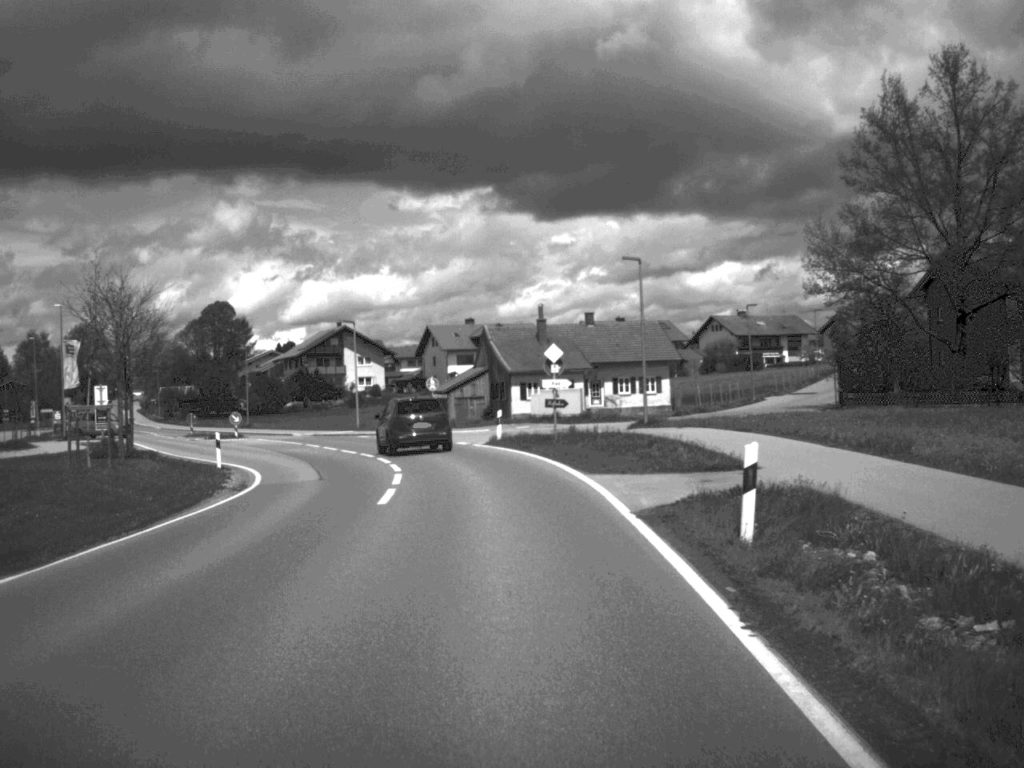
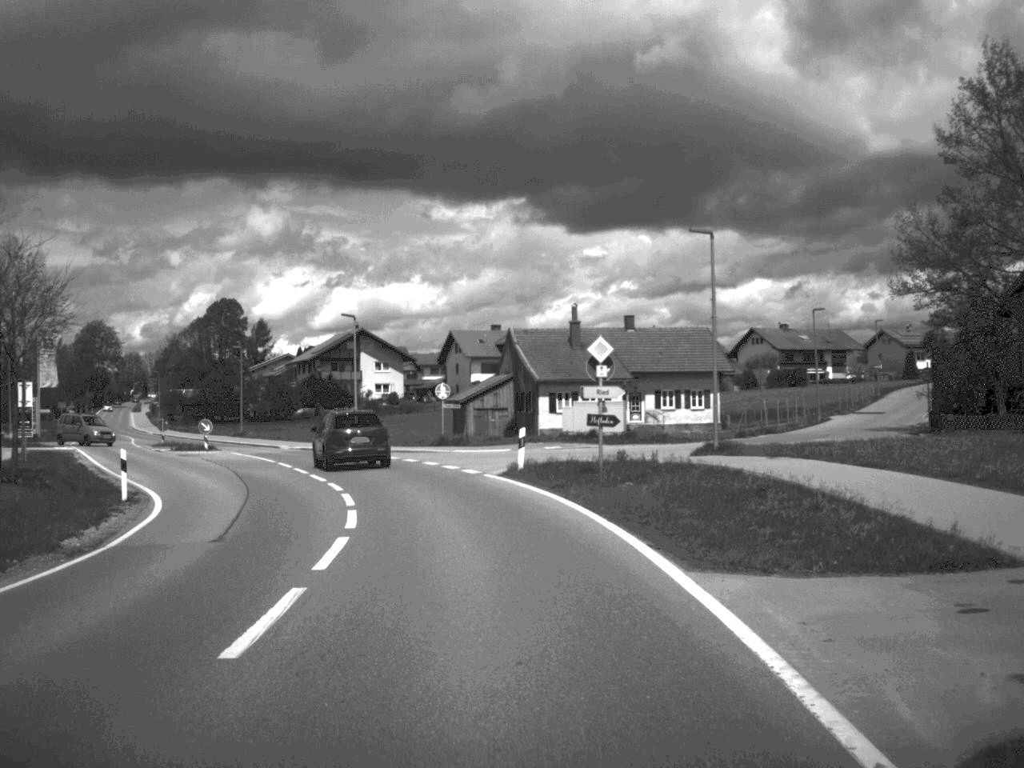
(-0.1, +11.1) m; -1°
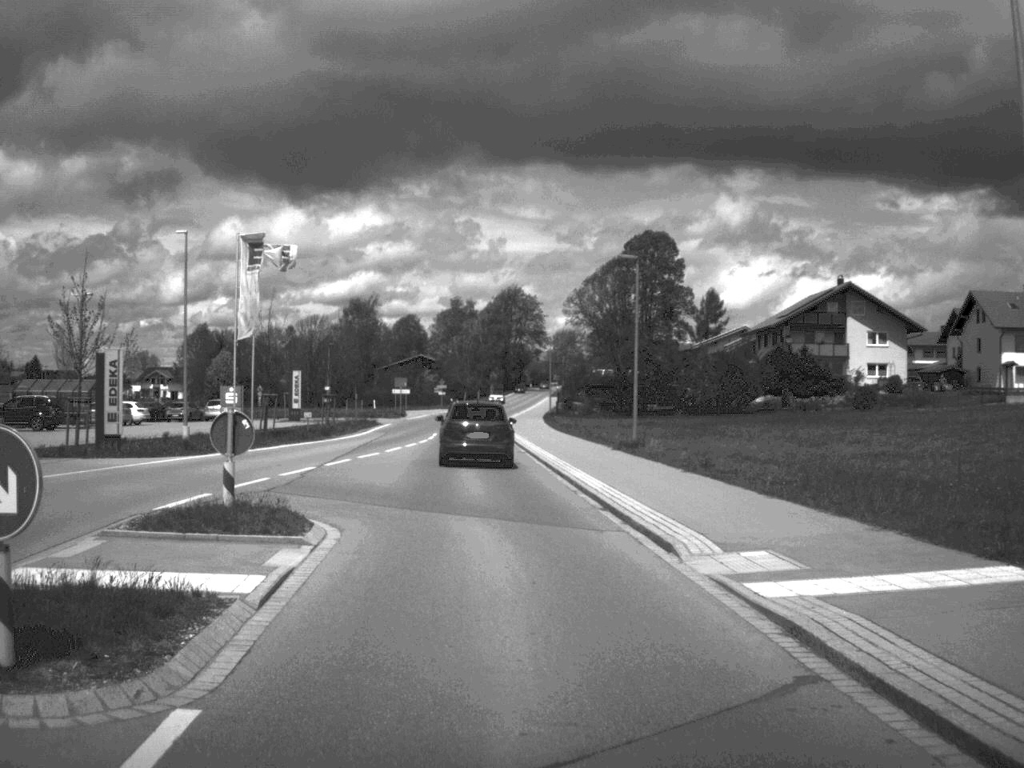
(-8.3, +46.9) m; -21°
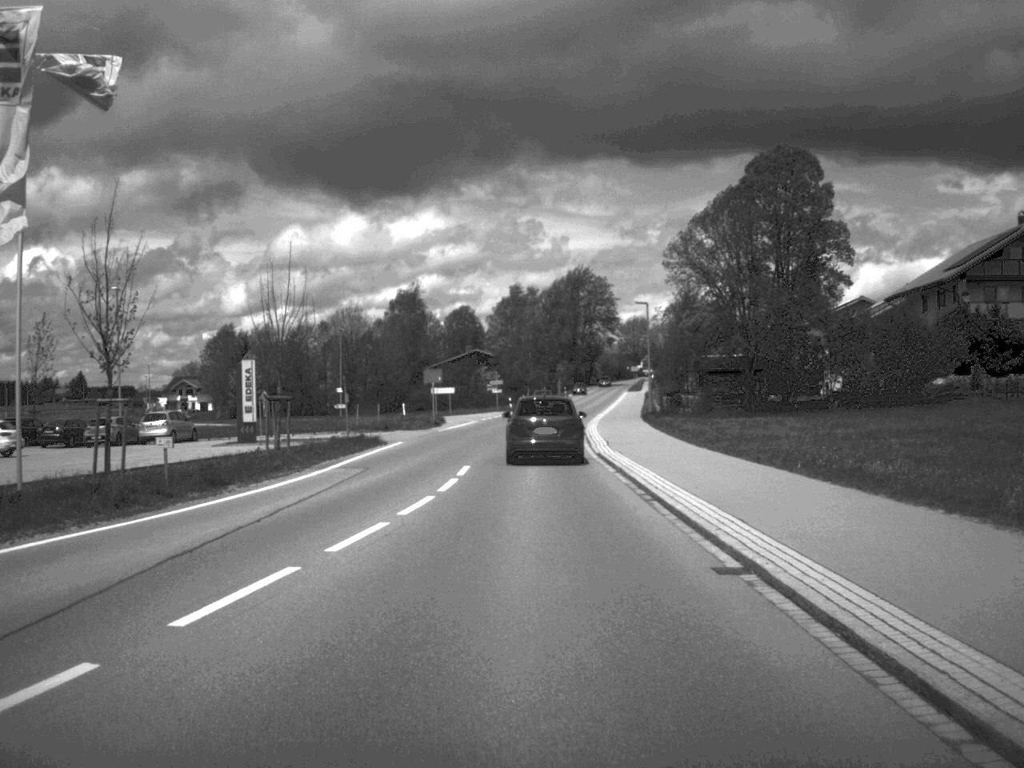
(-1.3, +30.1) m; -3°
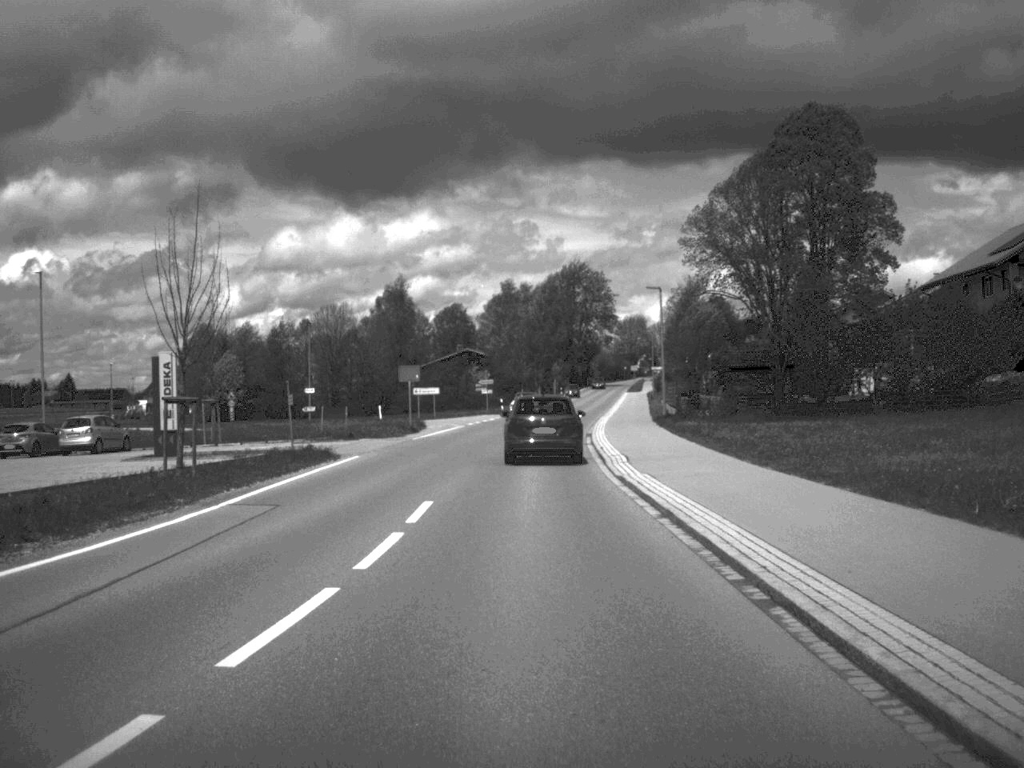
(0.0, +9.9) m; 0°
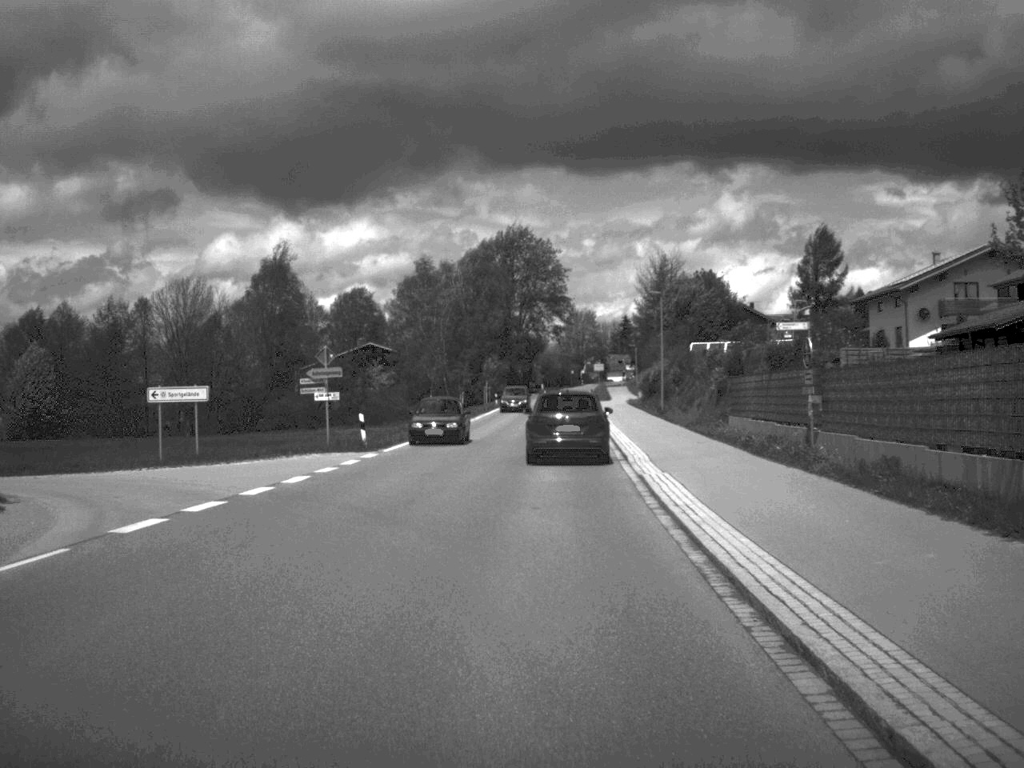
(+0.9, +49.5) m; +3°
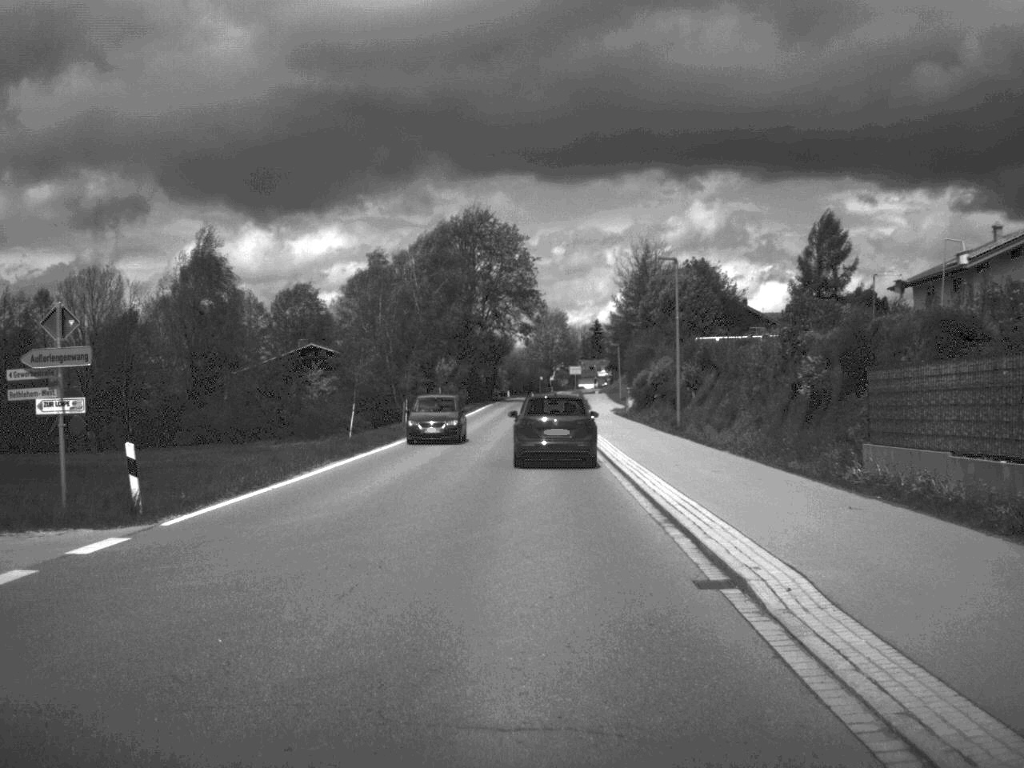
(+0.2, +18.9) m; +1°
